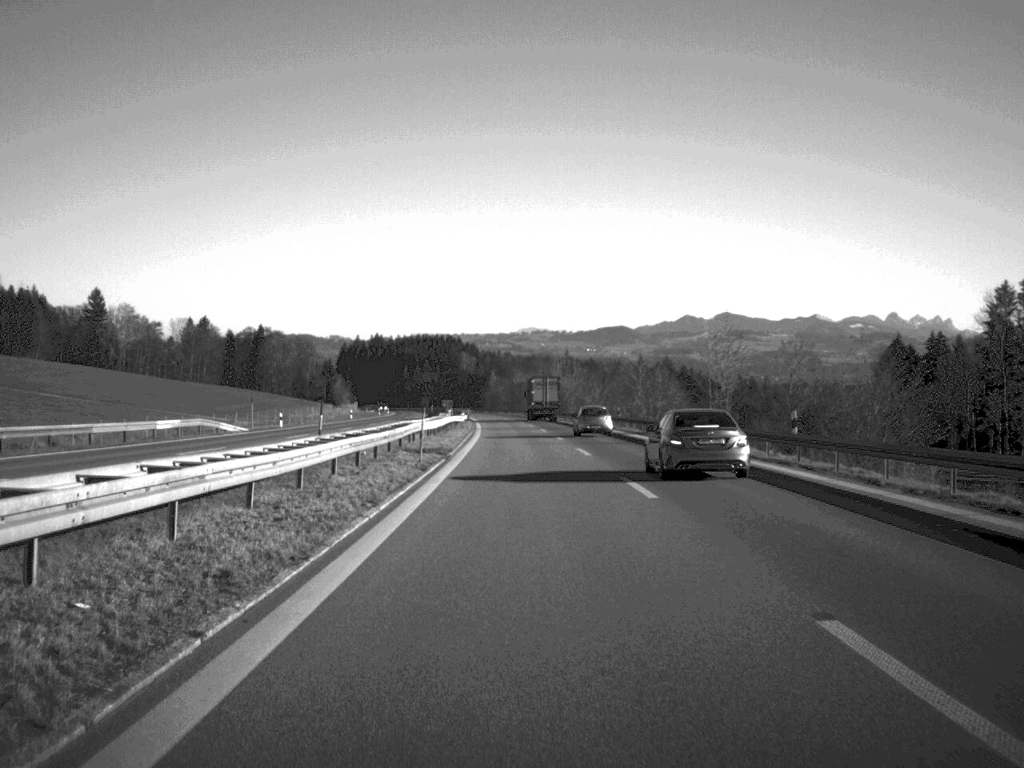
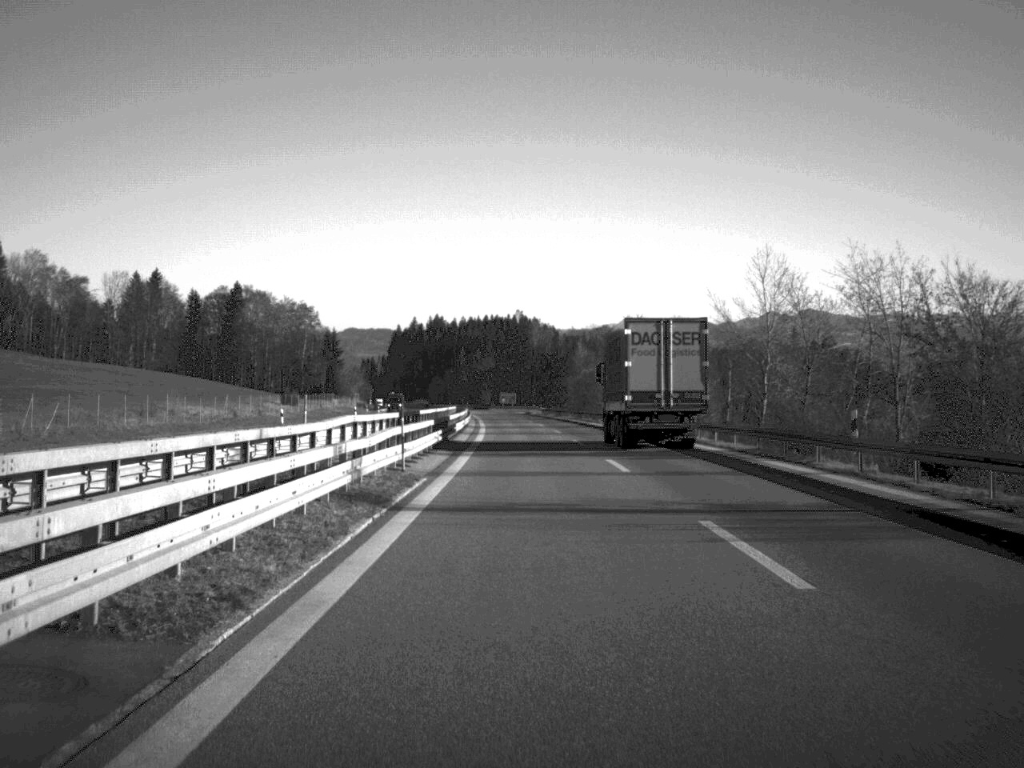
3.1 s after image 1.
(-5.0, +152.1) m; -4°
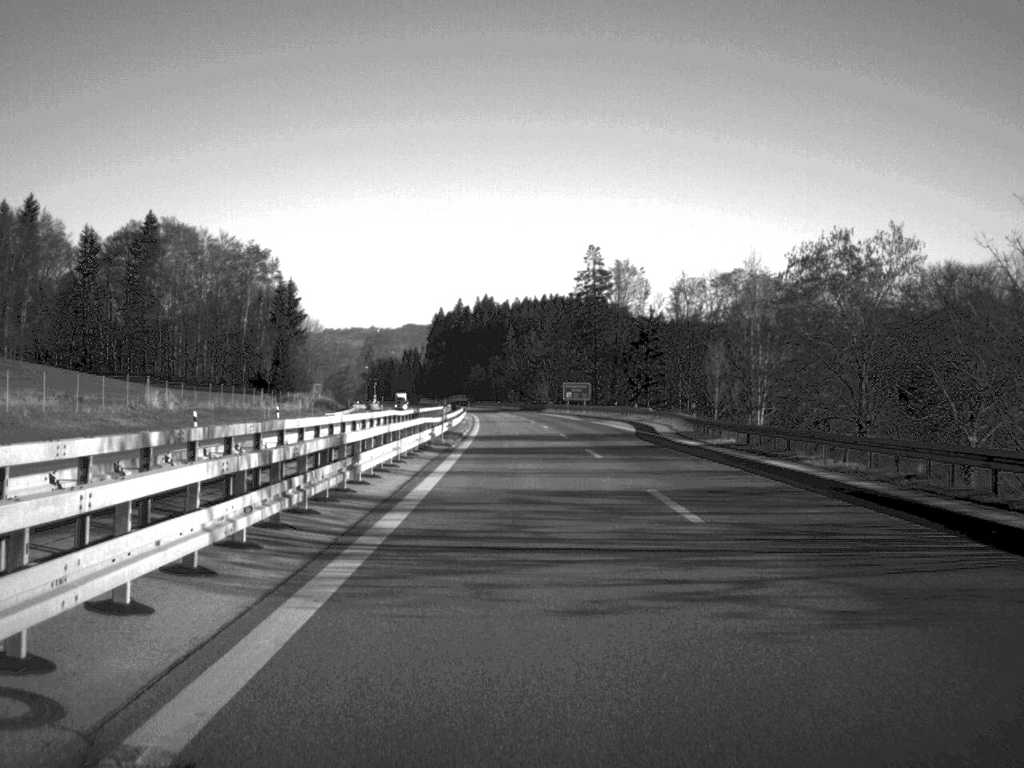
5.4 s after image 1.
(-2.8, +118.1) m; -3°
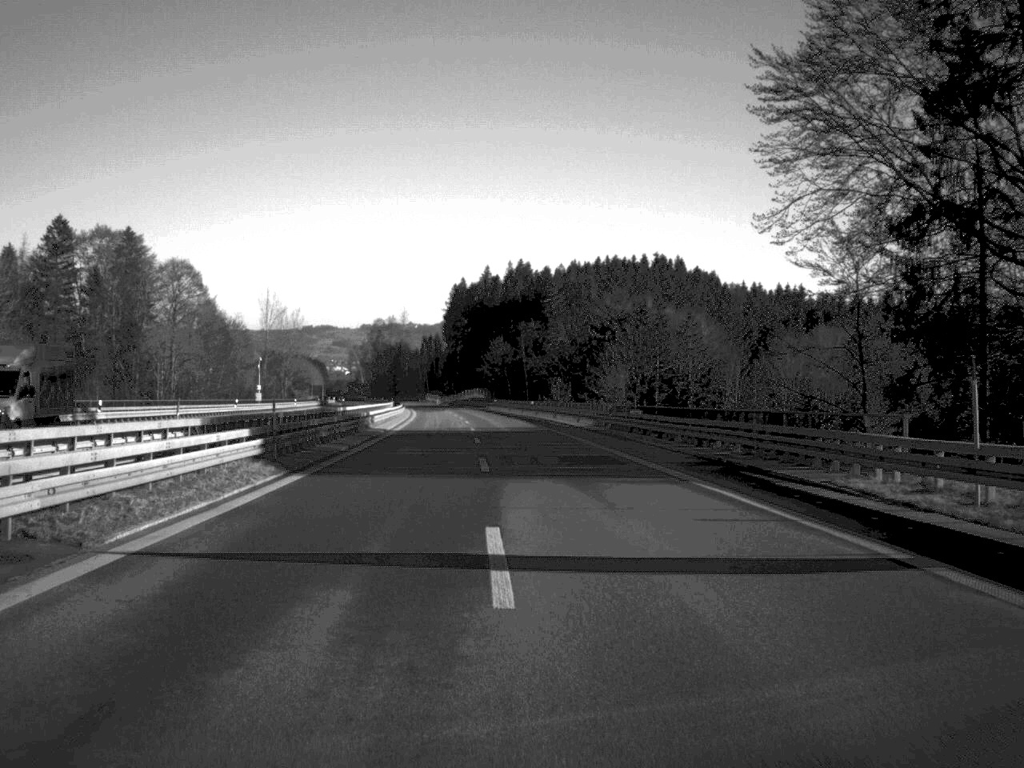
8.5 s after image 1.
(-2.6, +147.1) m; -2°
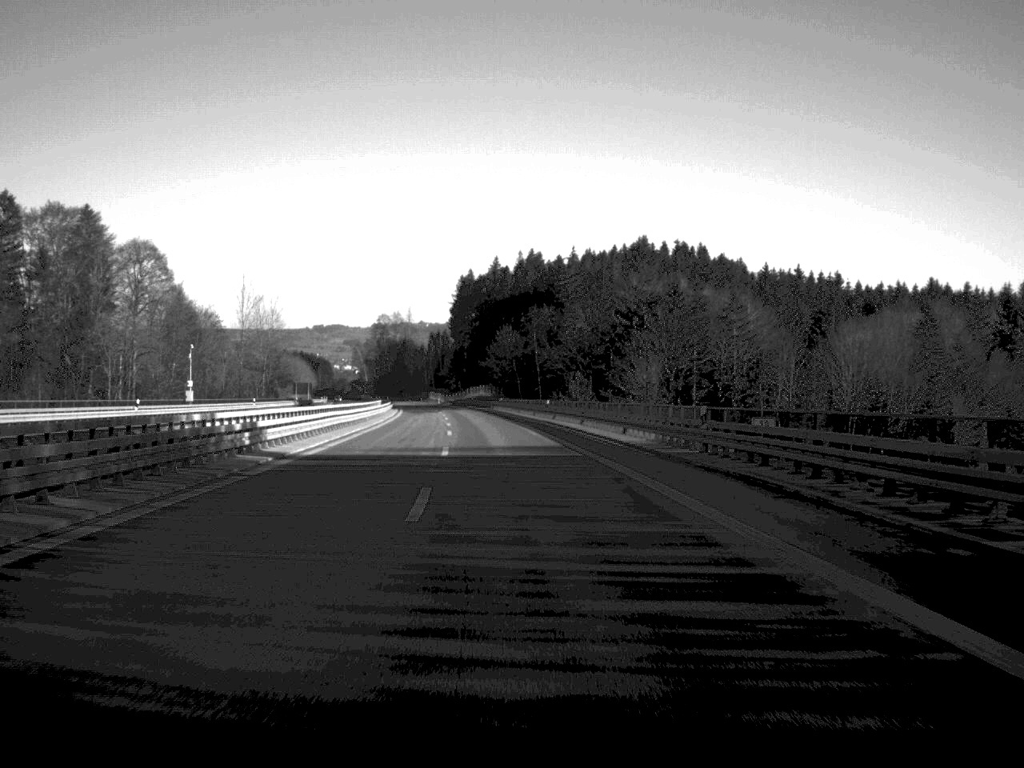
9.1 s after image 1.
(-0.1, +28.9) m; -1°
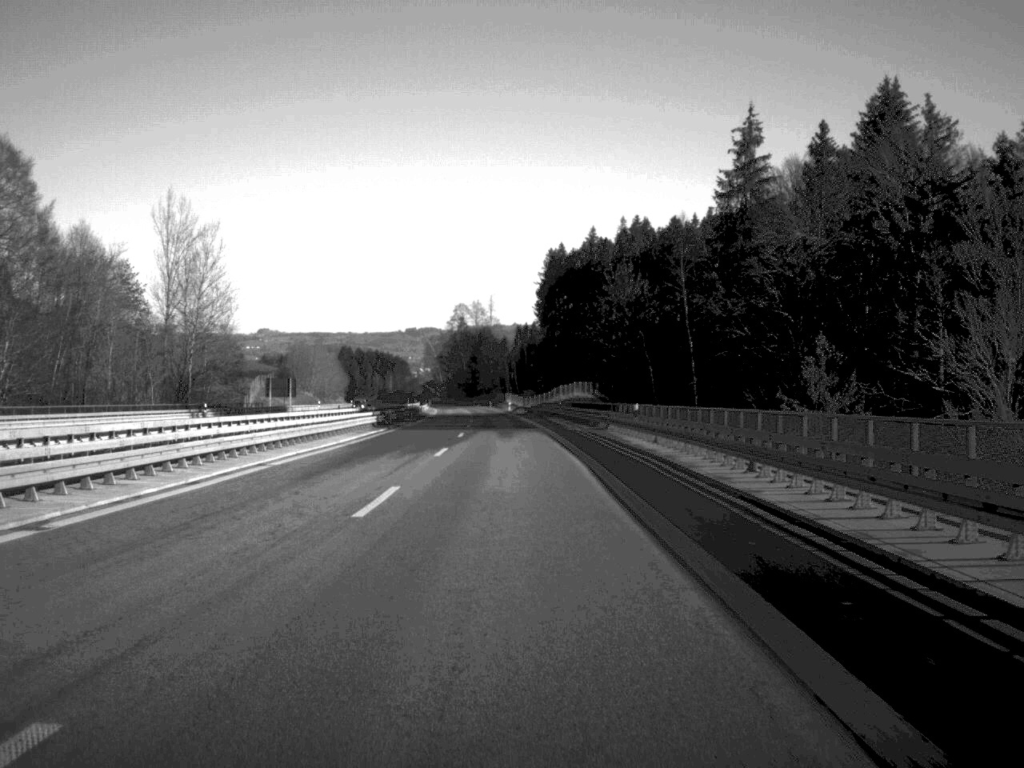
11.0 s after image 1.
(-3.3, +87.1) m; -4°
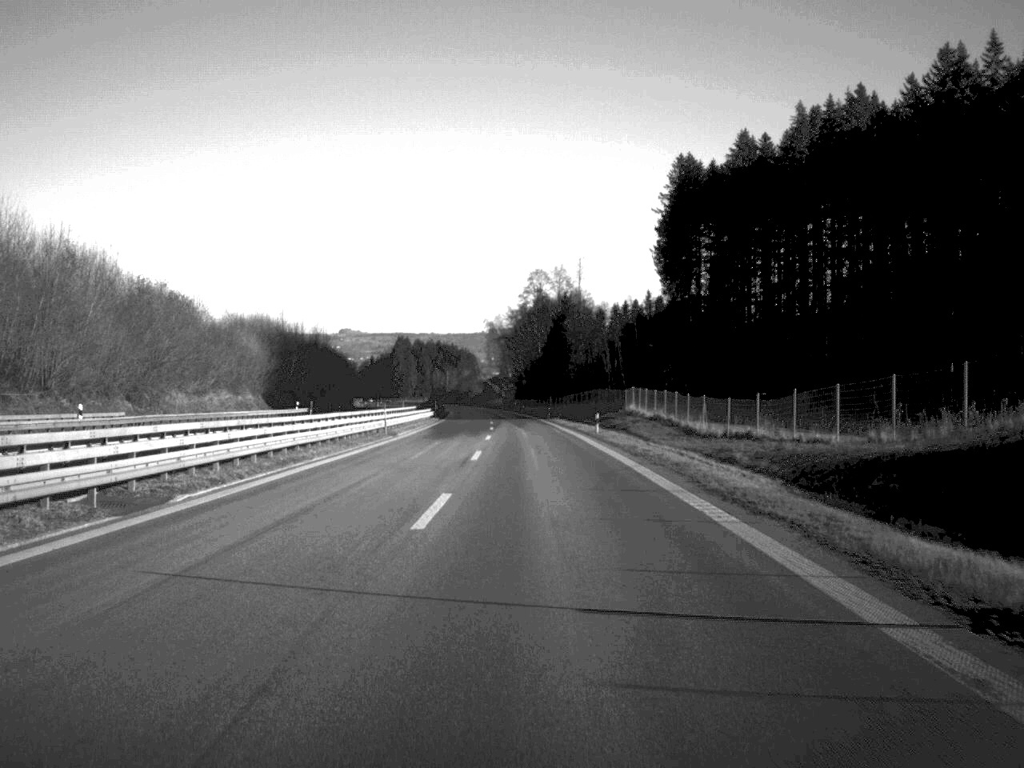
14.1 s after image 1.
(-5.2, +143.2) m; -4°
